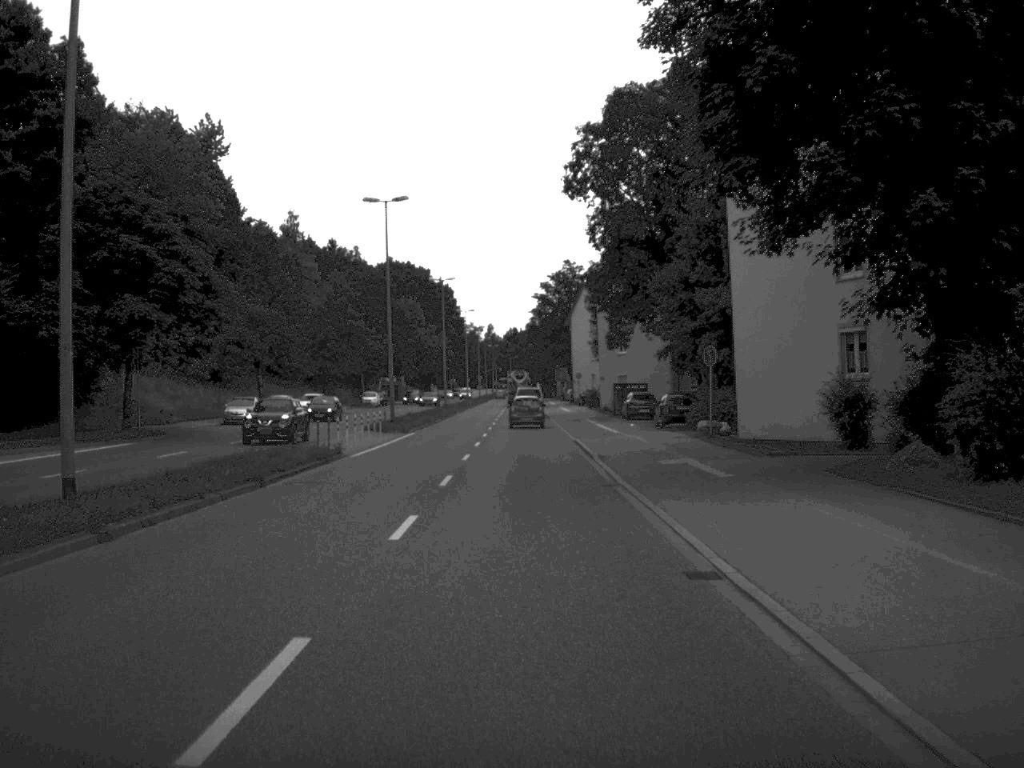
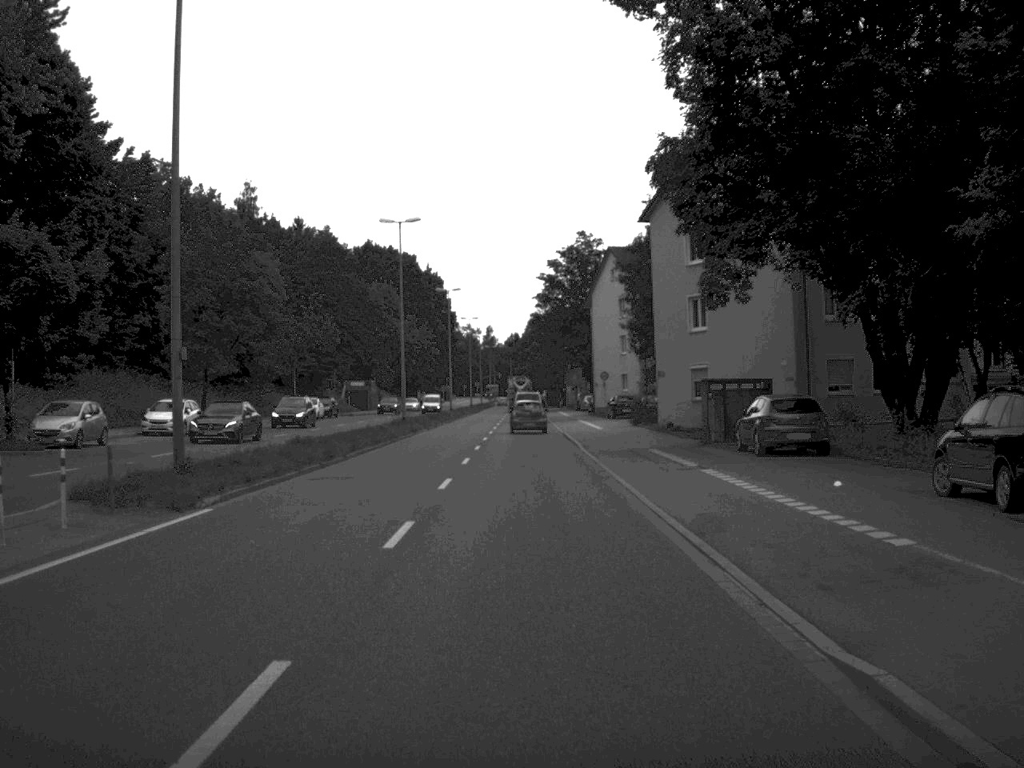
(-0.2, +36.1) m; 0°
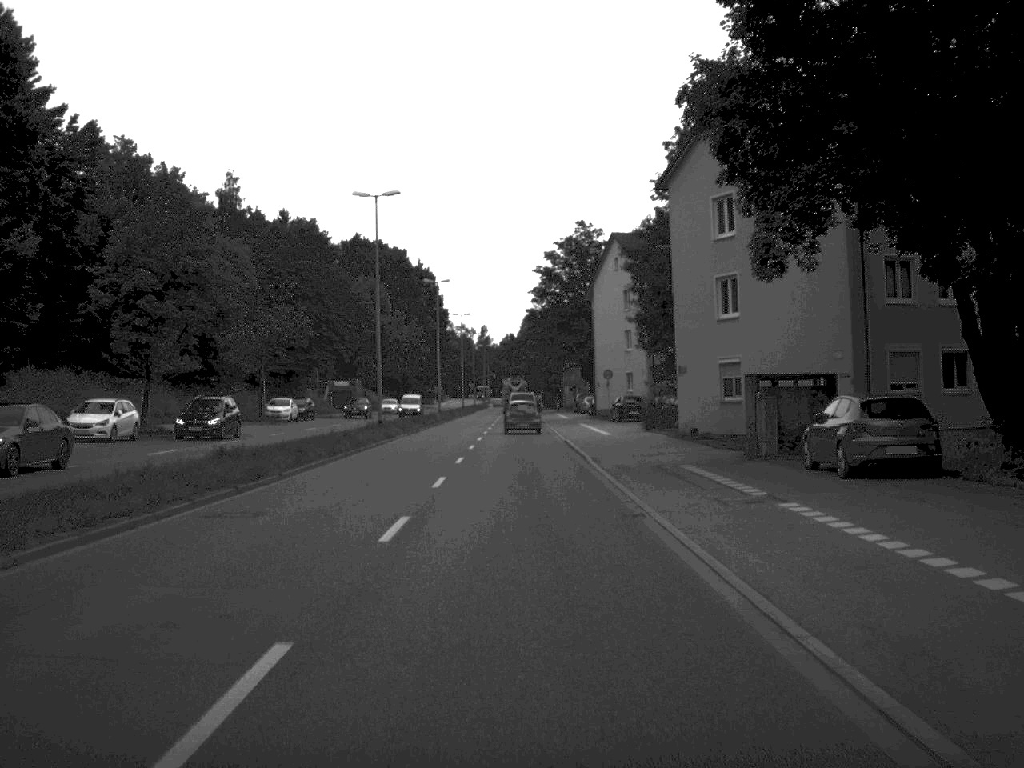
(0.0, +8.4) m; 0°
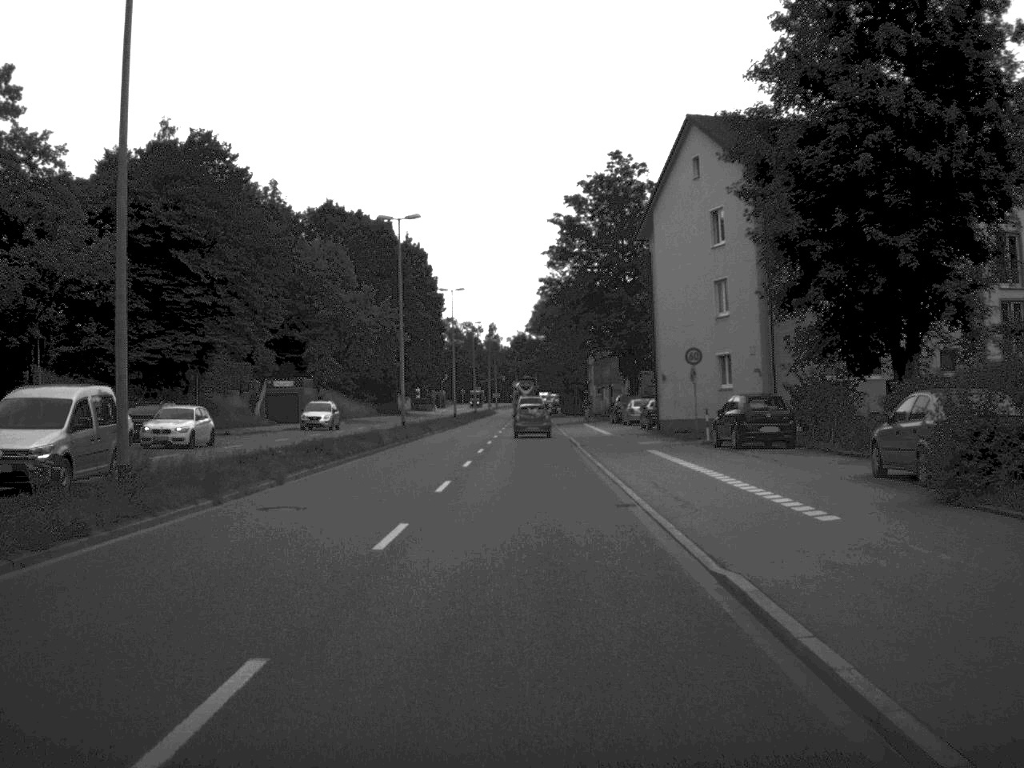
(-0.2, +36.0) m; -1°
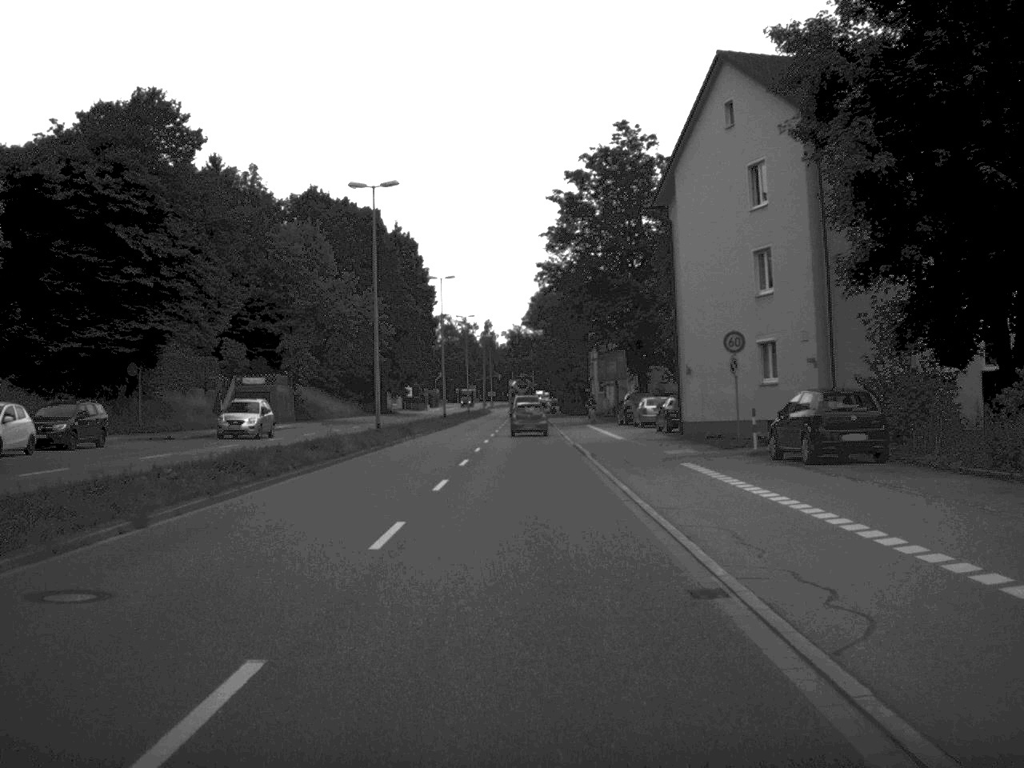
(0.0, +9.0) m; 0°
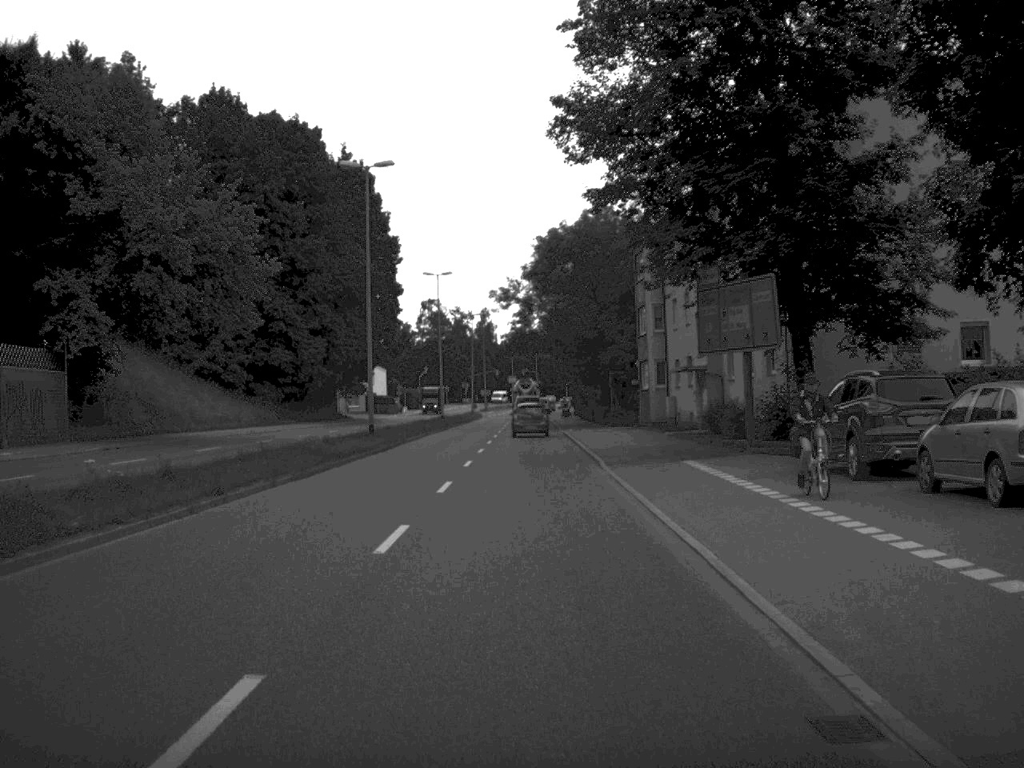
(-0.1, +44.8) m; 0°
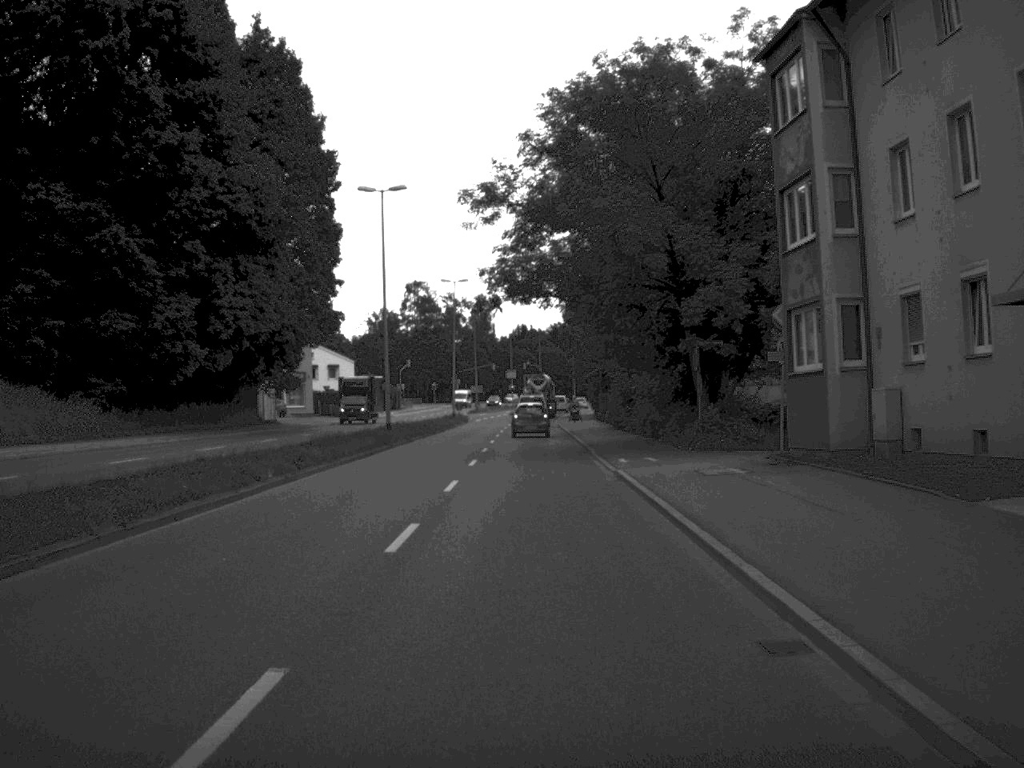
(-0.1, +35.3) m; 0°
